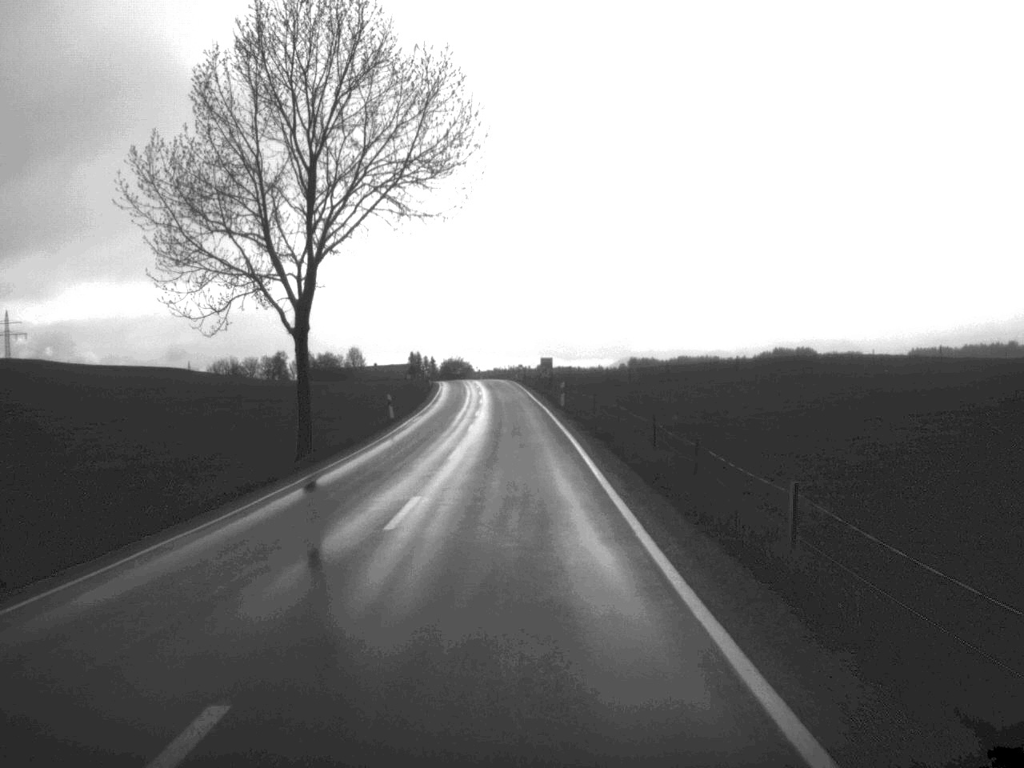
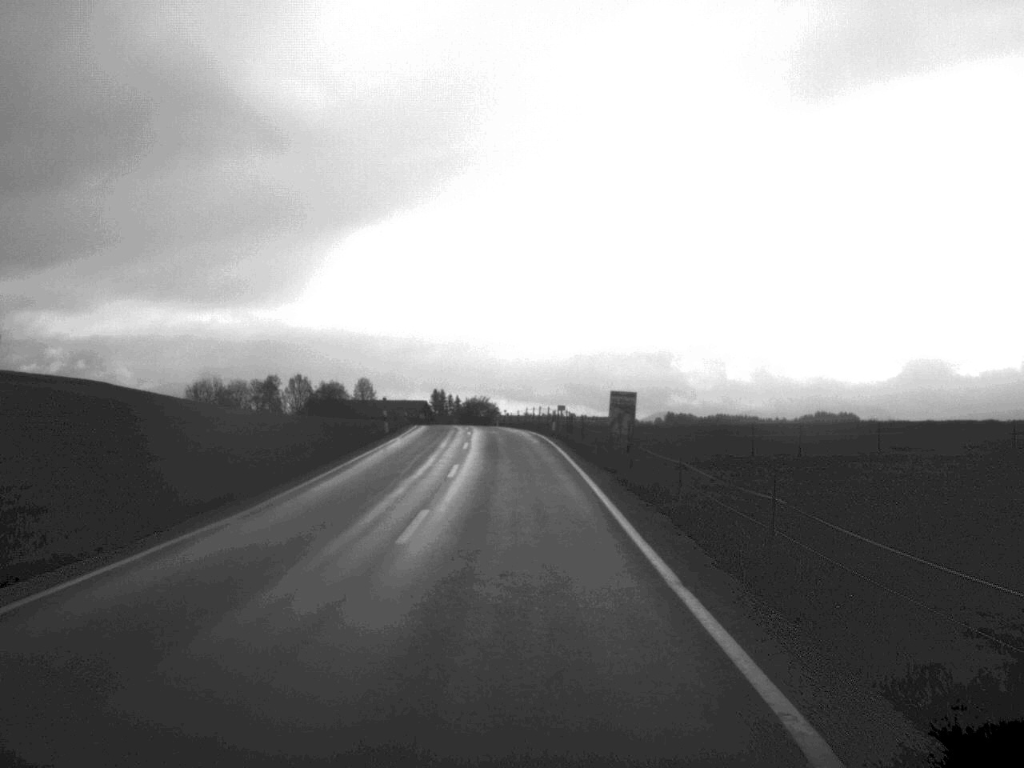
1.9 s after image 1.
(-0.5, +48.1) m; -2°
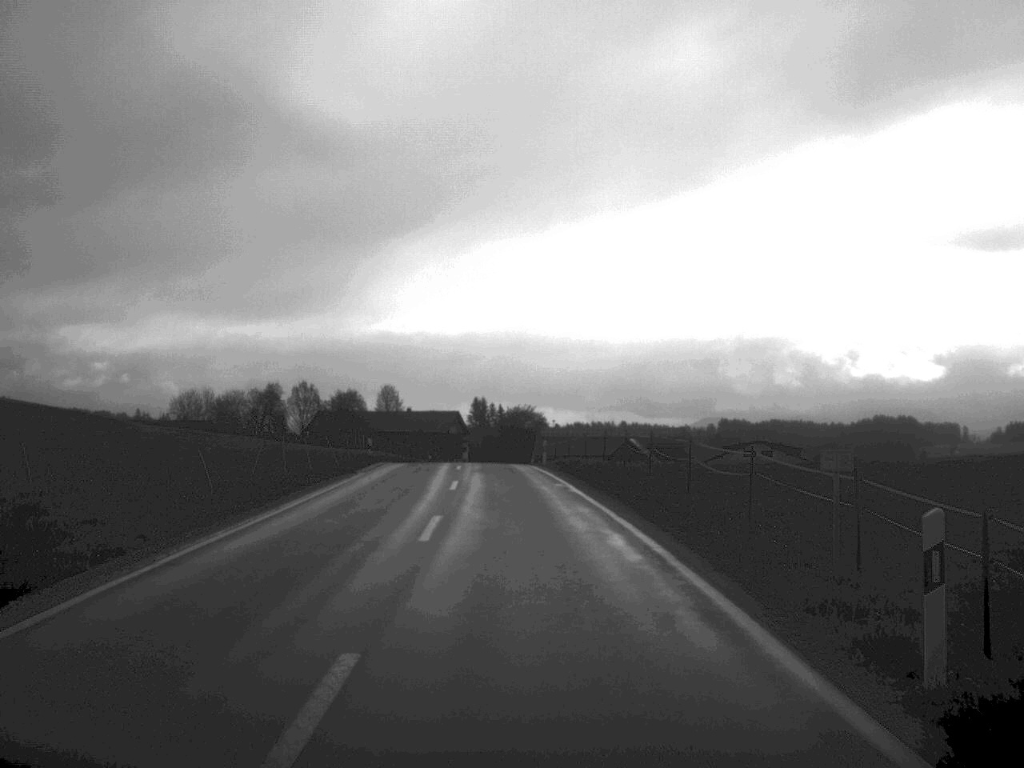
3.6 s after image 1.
(-0.9, +44.7) m; -2°
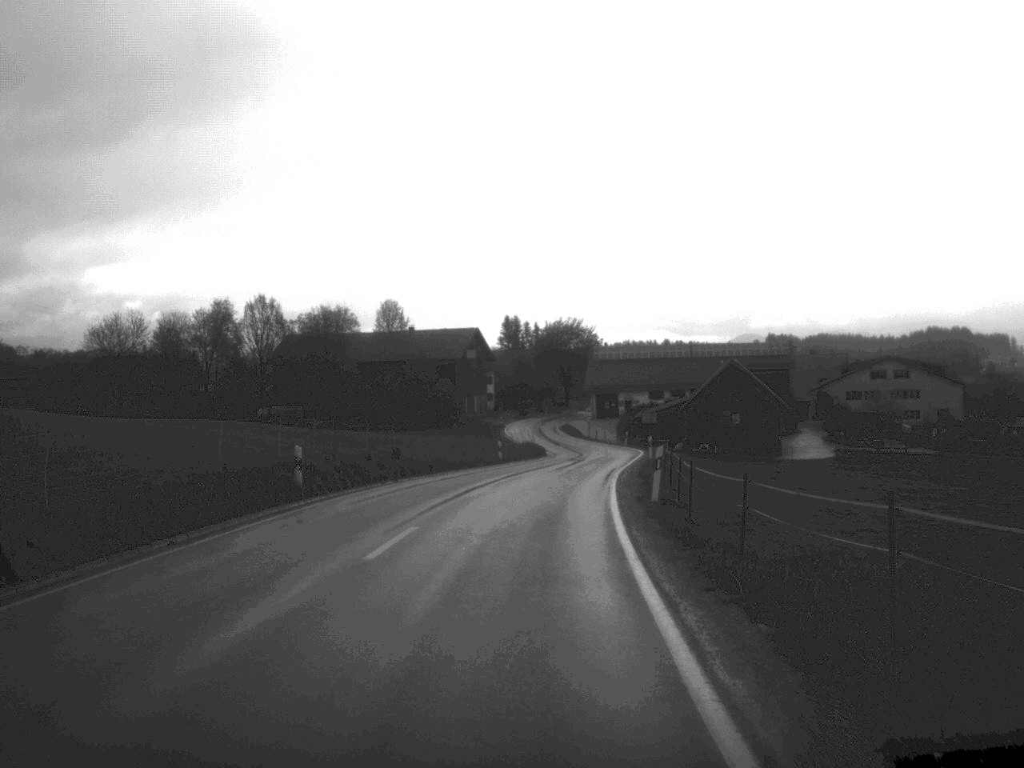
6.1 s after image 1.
(-1.5, +60.6) m; -2°
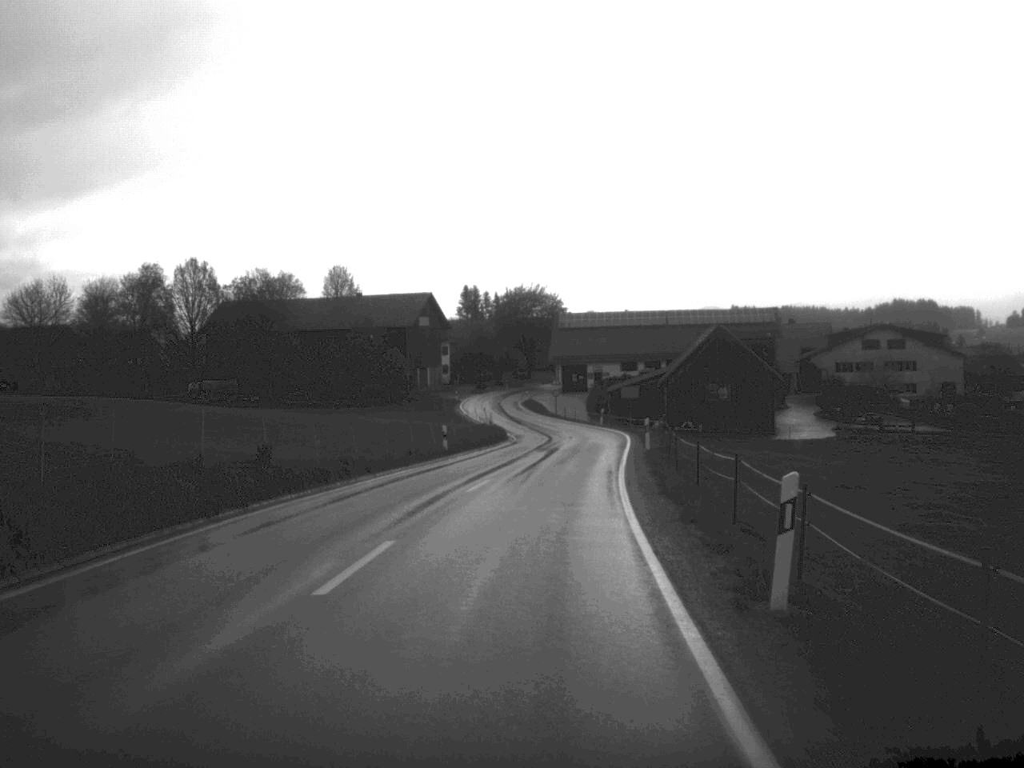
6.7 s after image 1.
(+0.2, +14.4) m; +2°
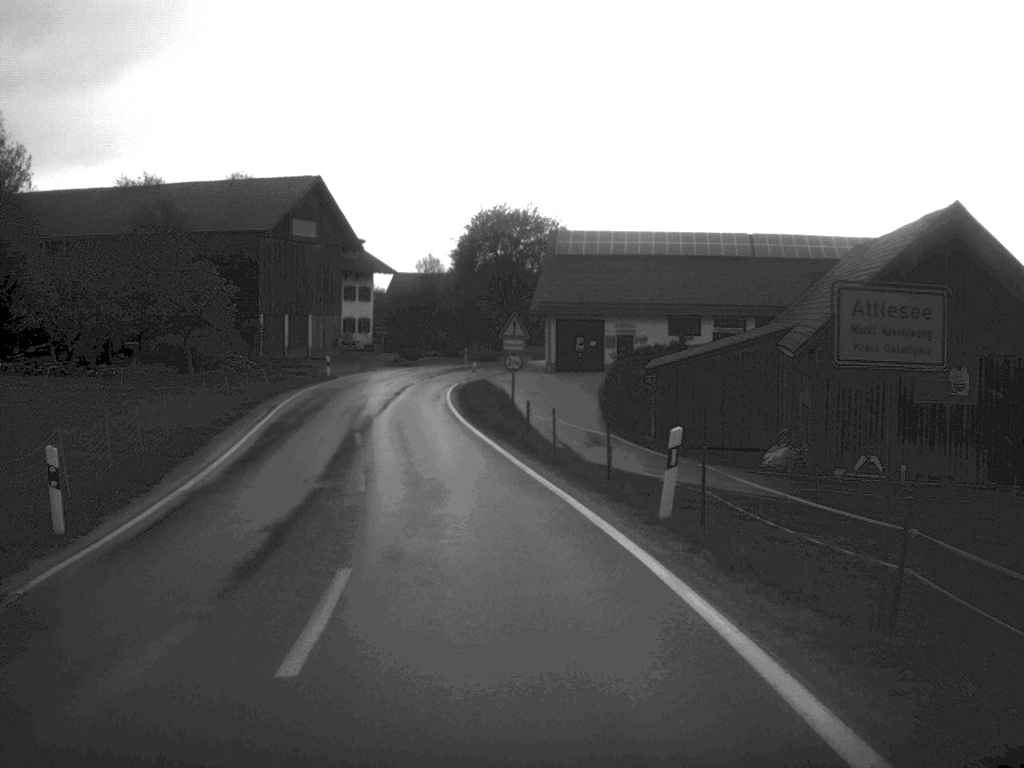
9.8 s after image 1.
(+2.9, +63.6) m; -1°
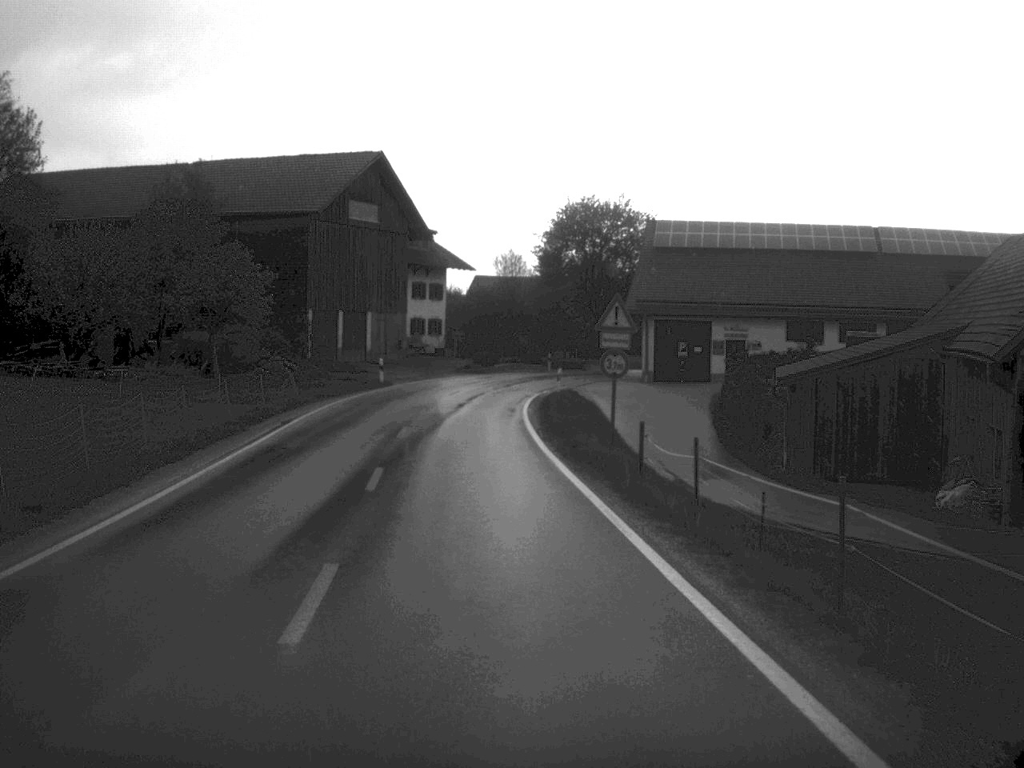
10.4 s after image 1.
(-0.3, +10.2) m; -4°
